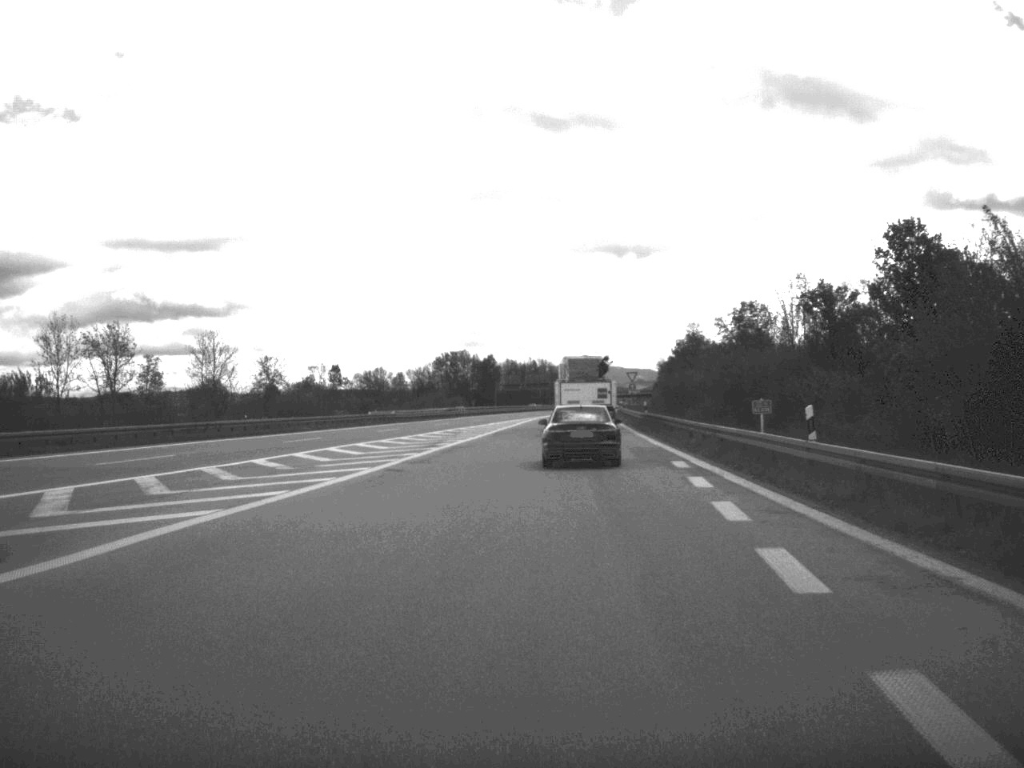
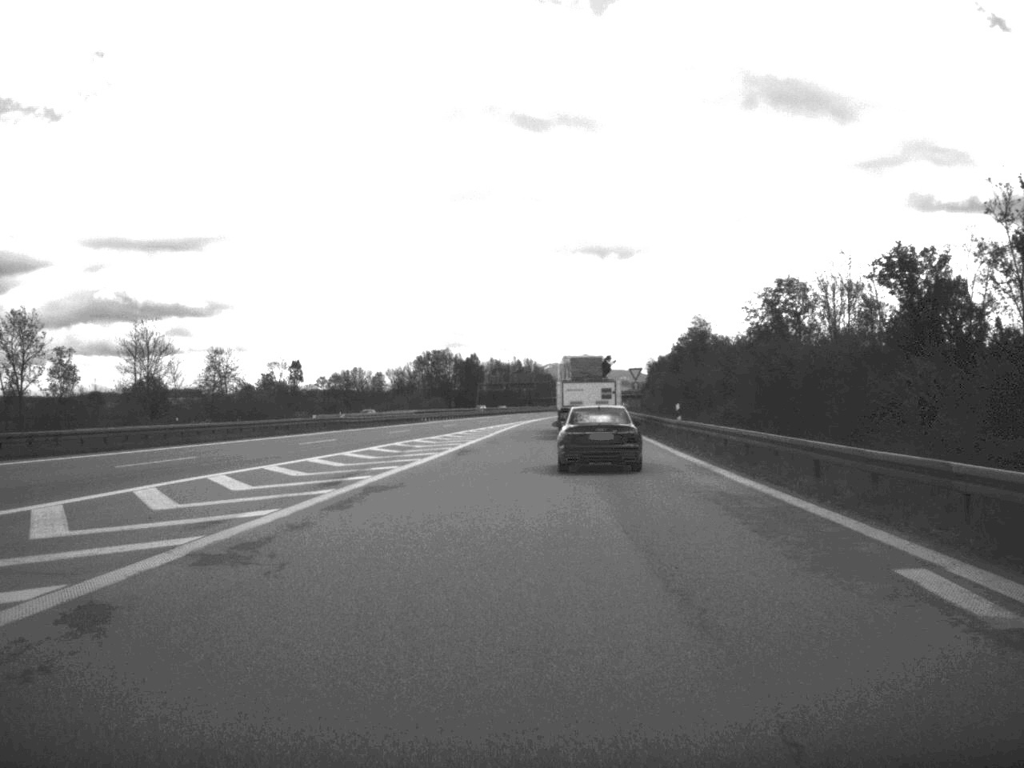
(+0.1, +19.8) m; +1°
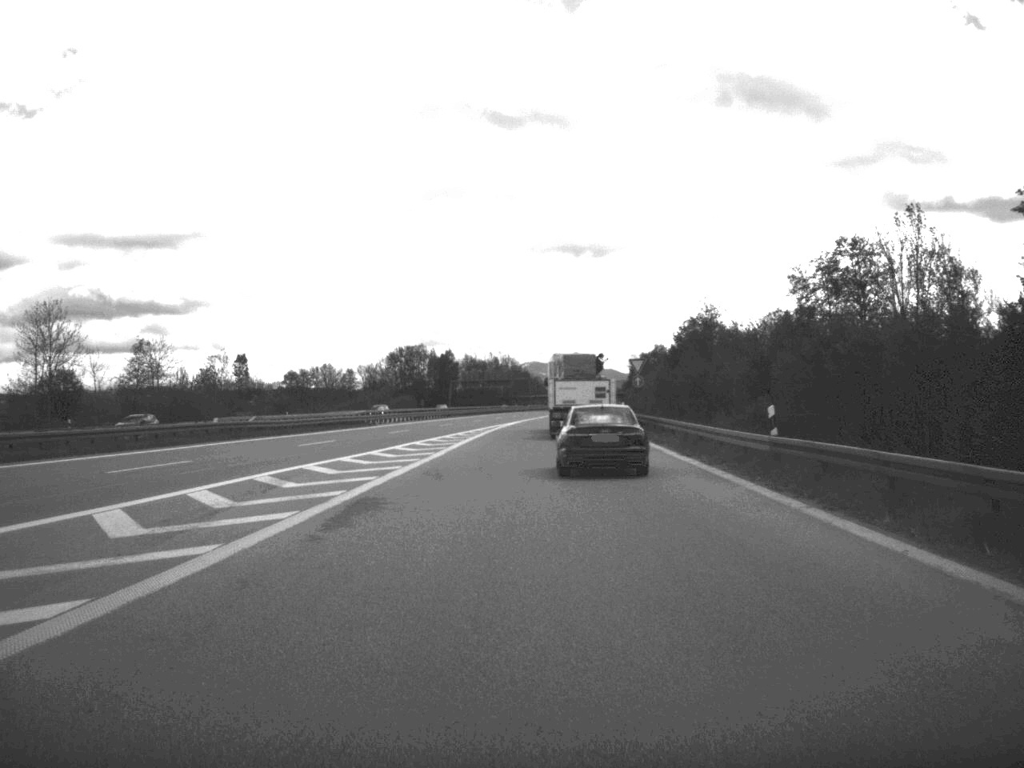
(+0.2, +20.8) m; +1°
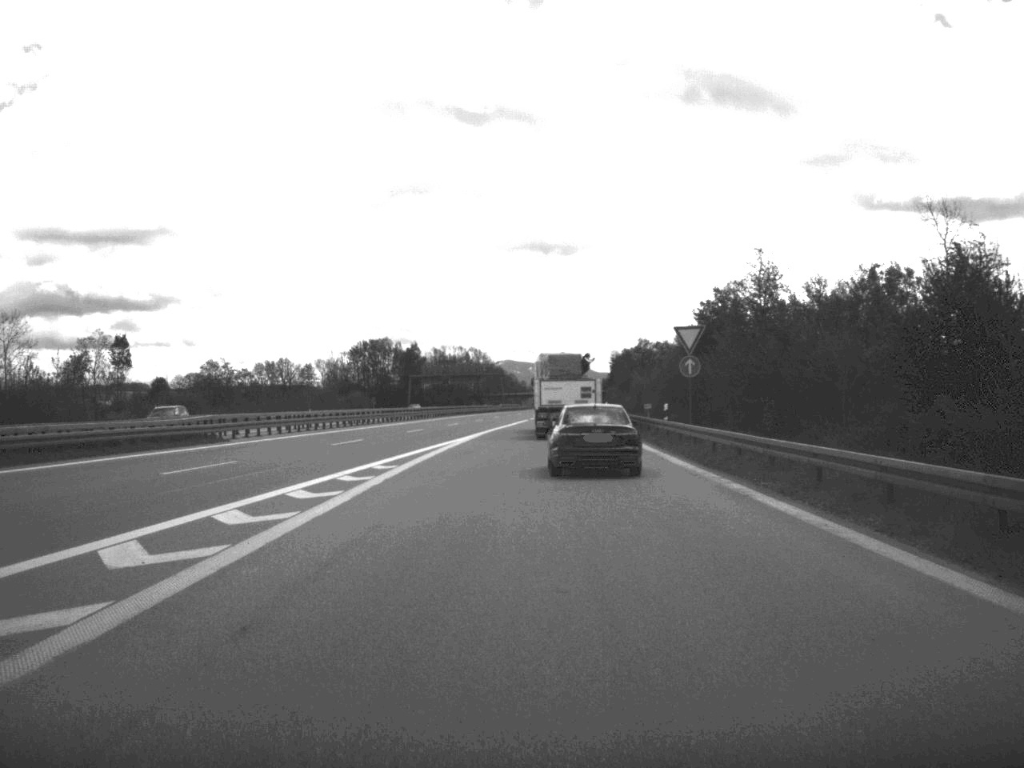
(+0.3, +36.5) m; +1°
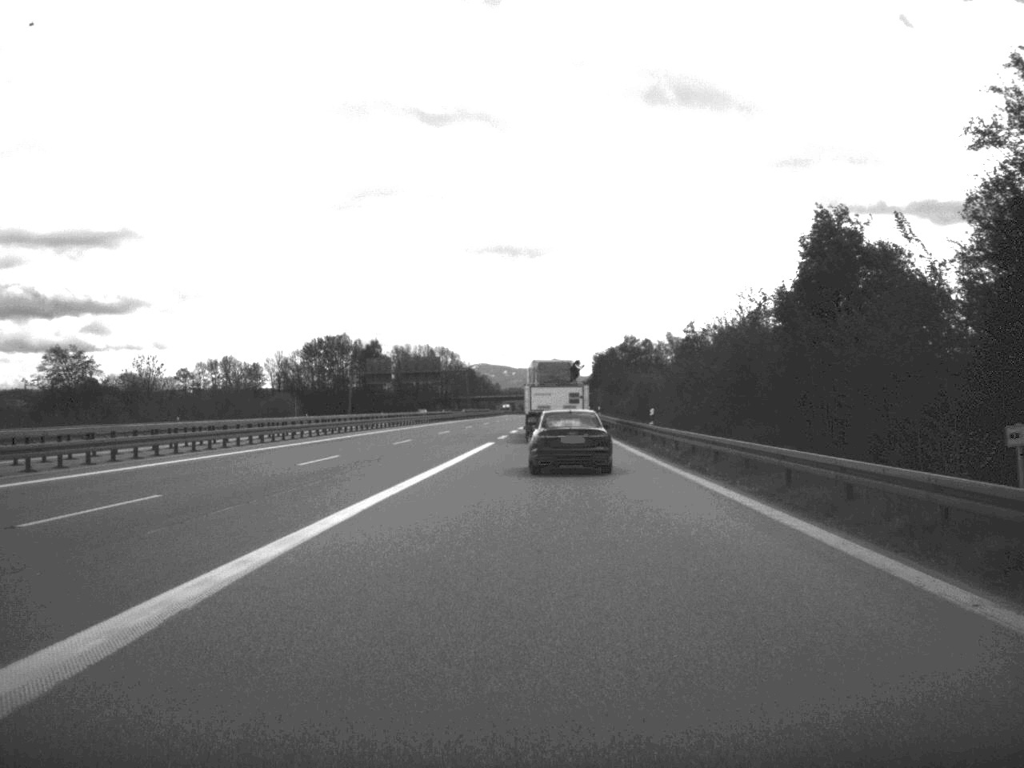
(+0.3, +46.3) m; +1°
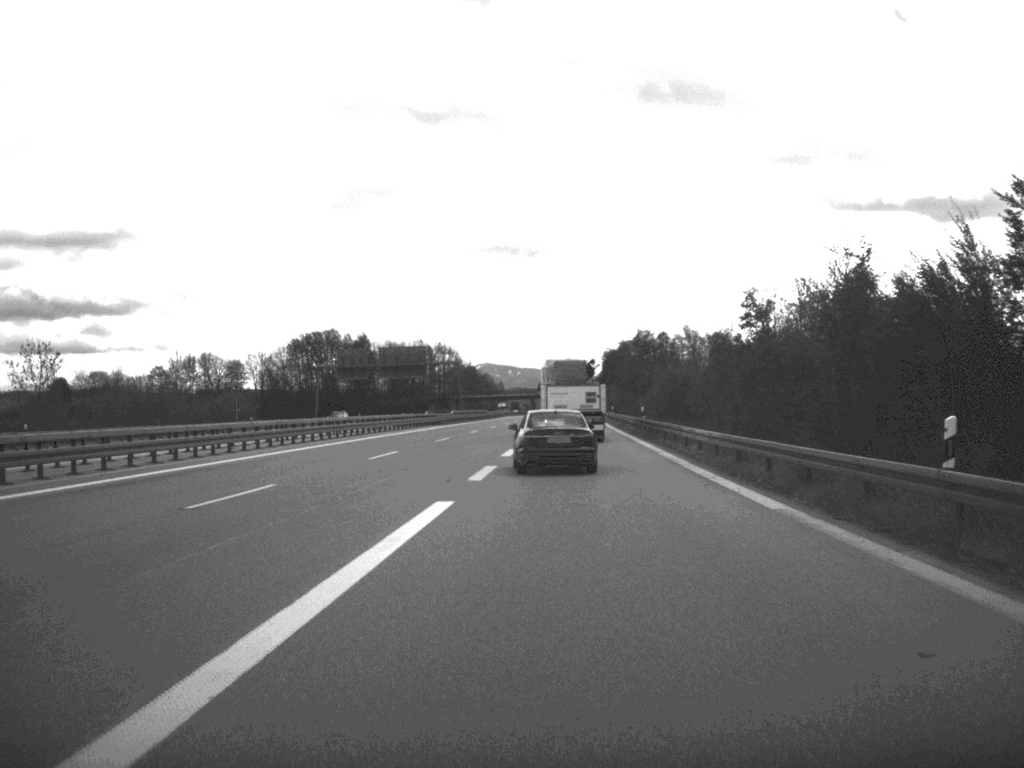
(-0.1, +31.6) m; 0°
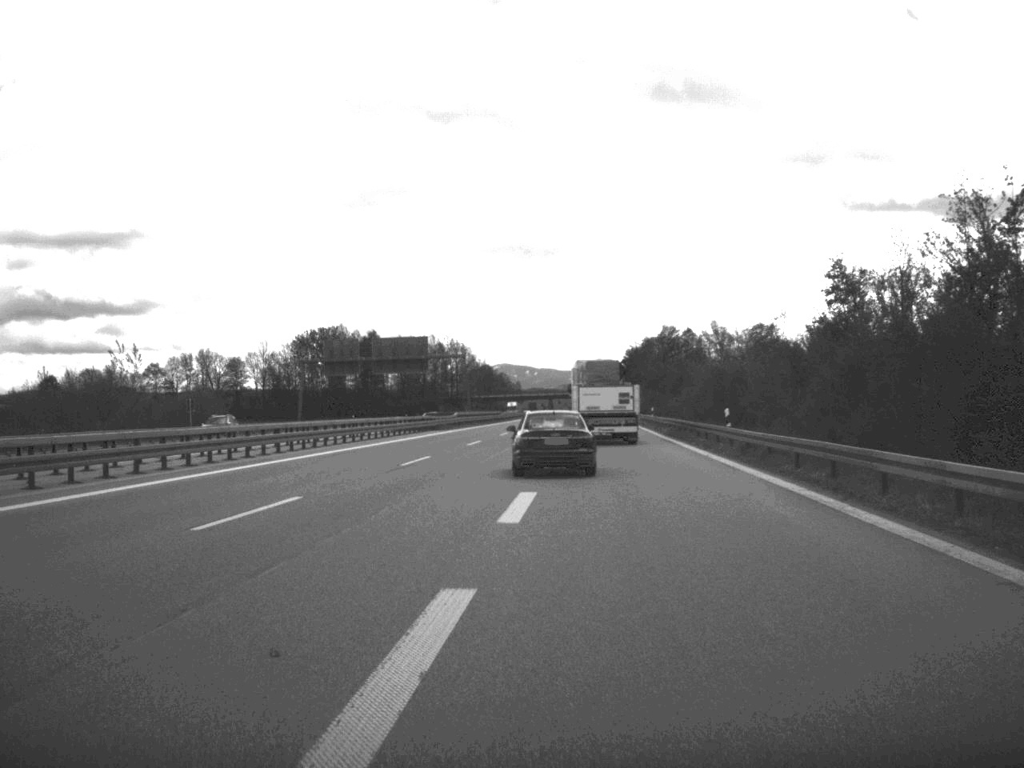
(-0.2, +21.2) m; -1°
